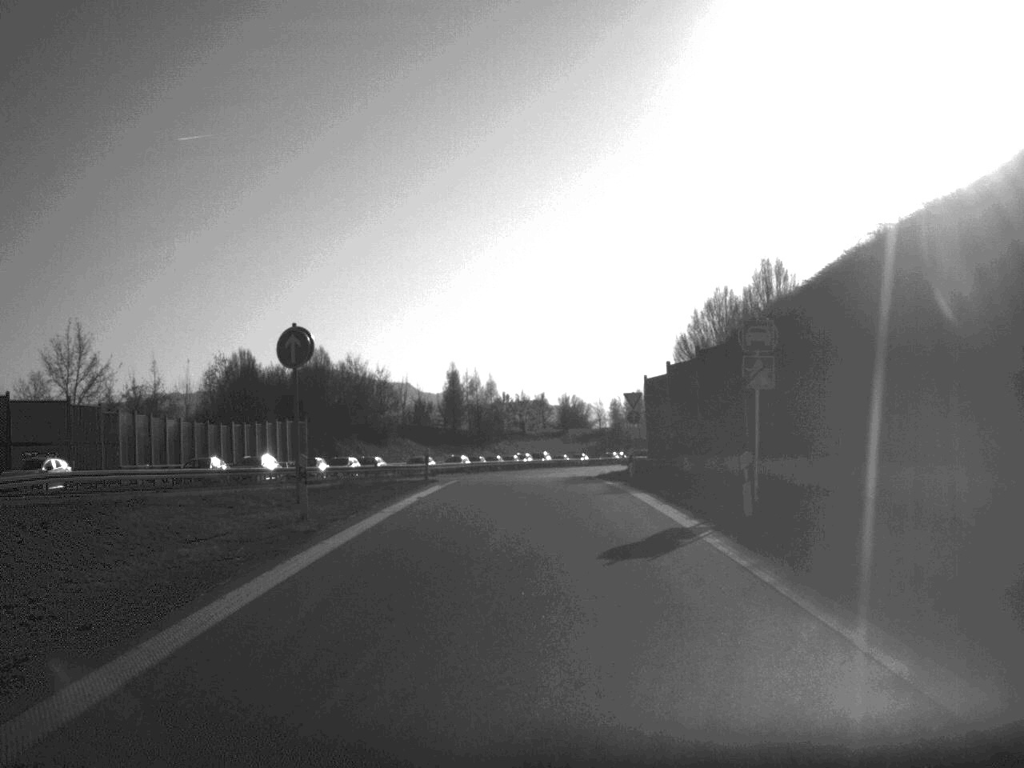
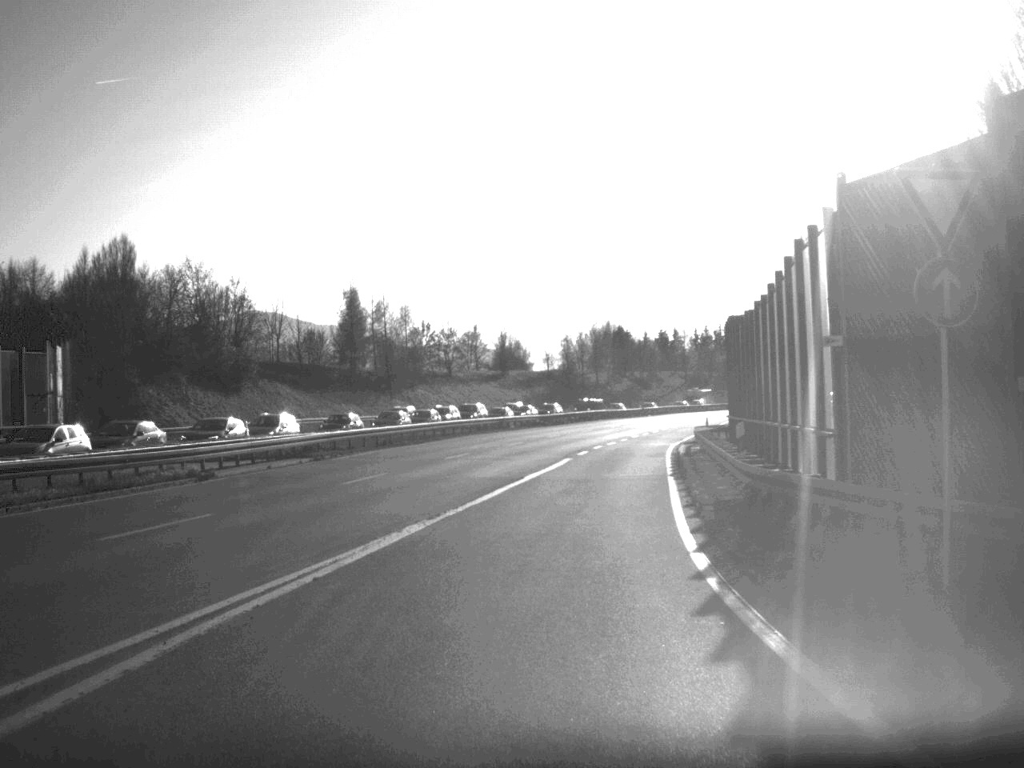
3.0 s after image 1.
(+0.5, +45.2) m; +3°
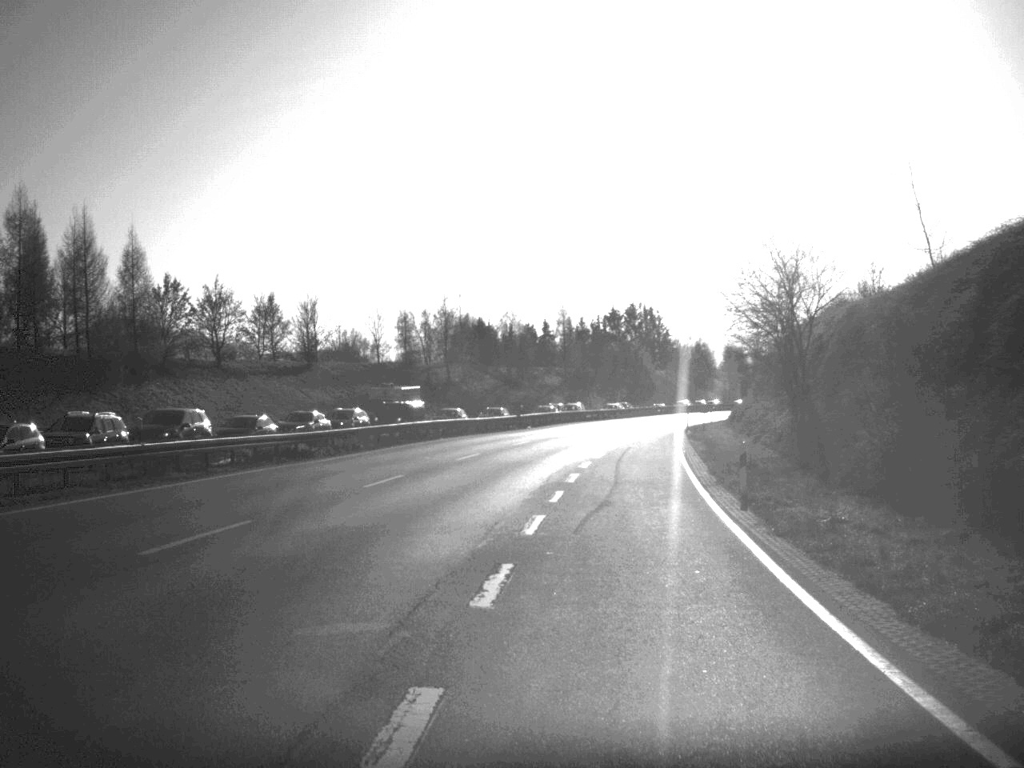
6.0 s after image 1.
(+3.4, +49.6) m; +6°
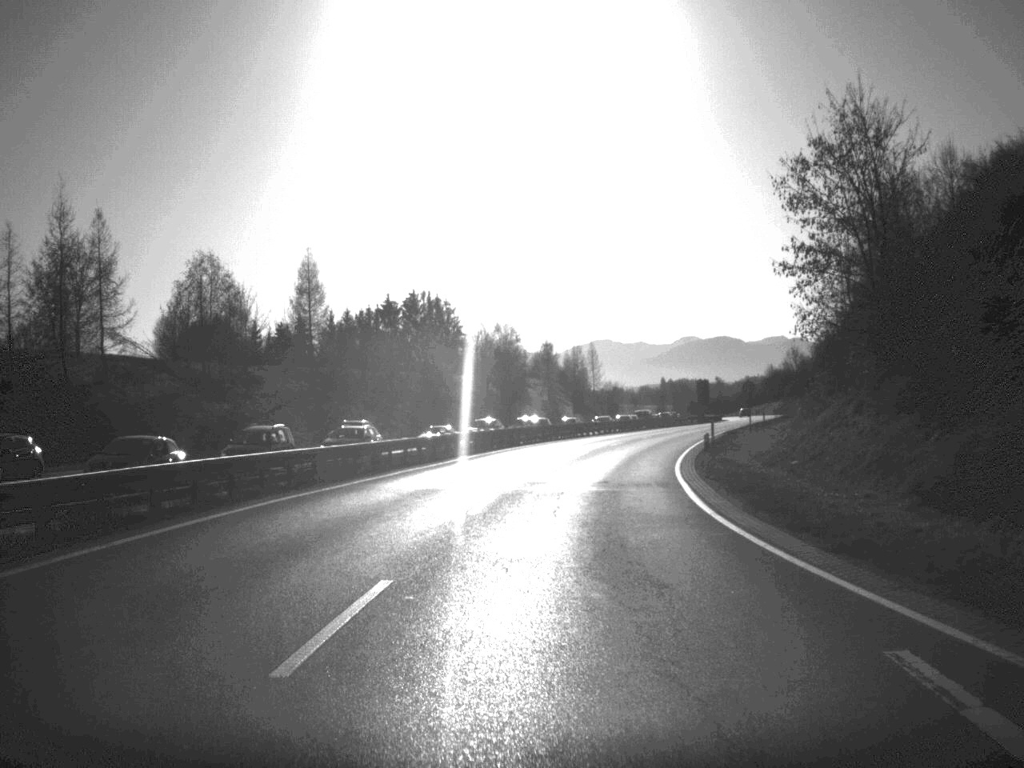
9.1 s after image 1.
(+4.1, +65.3) m; +10°
